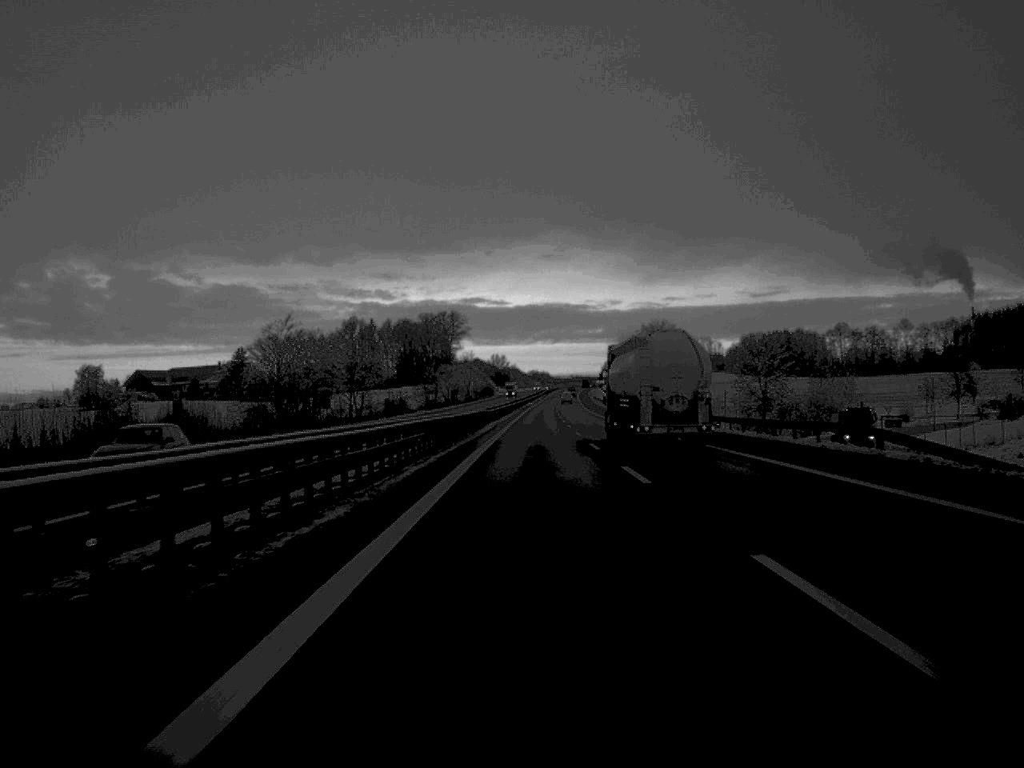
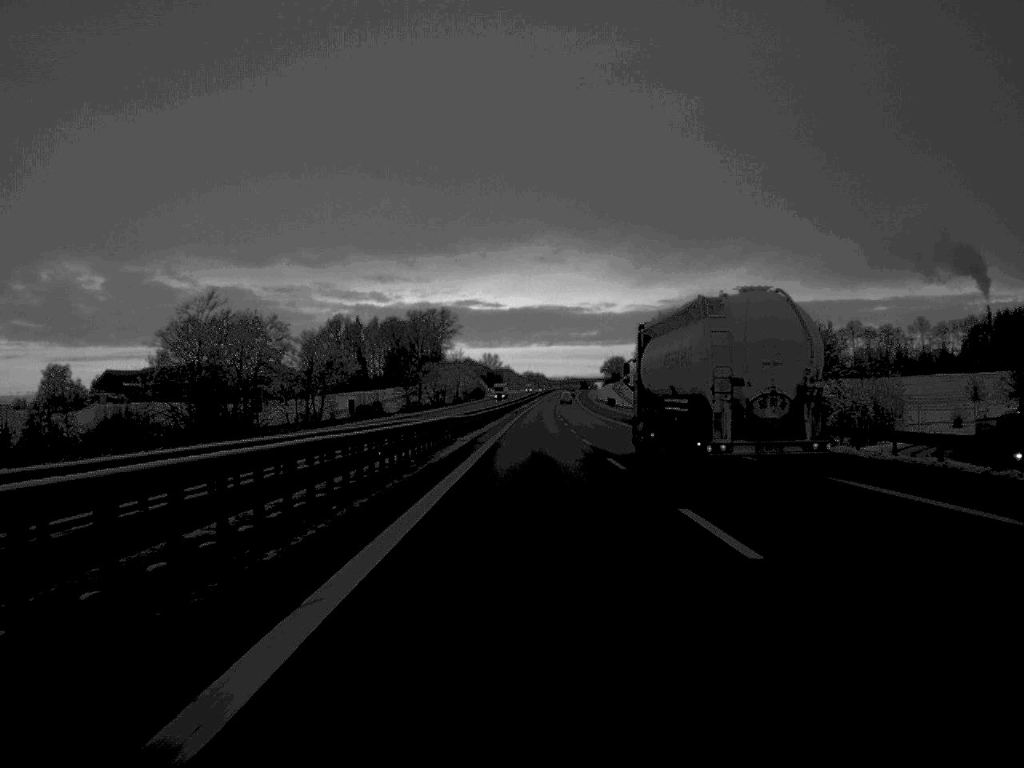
(+0.1, +29.6) m; 0°
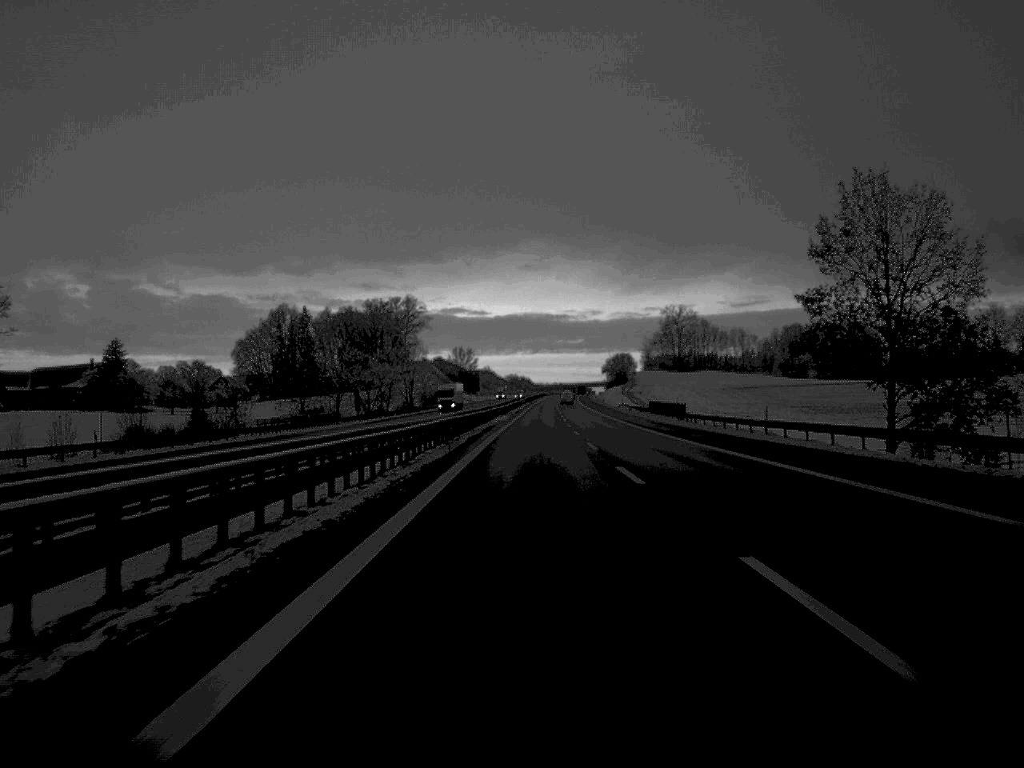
(+0.6, +95.3) m; +1°
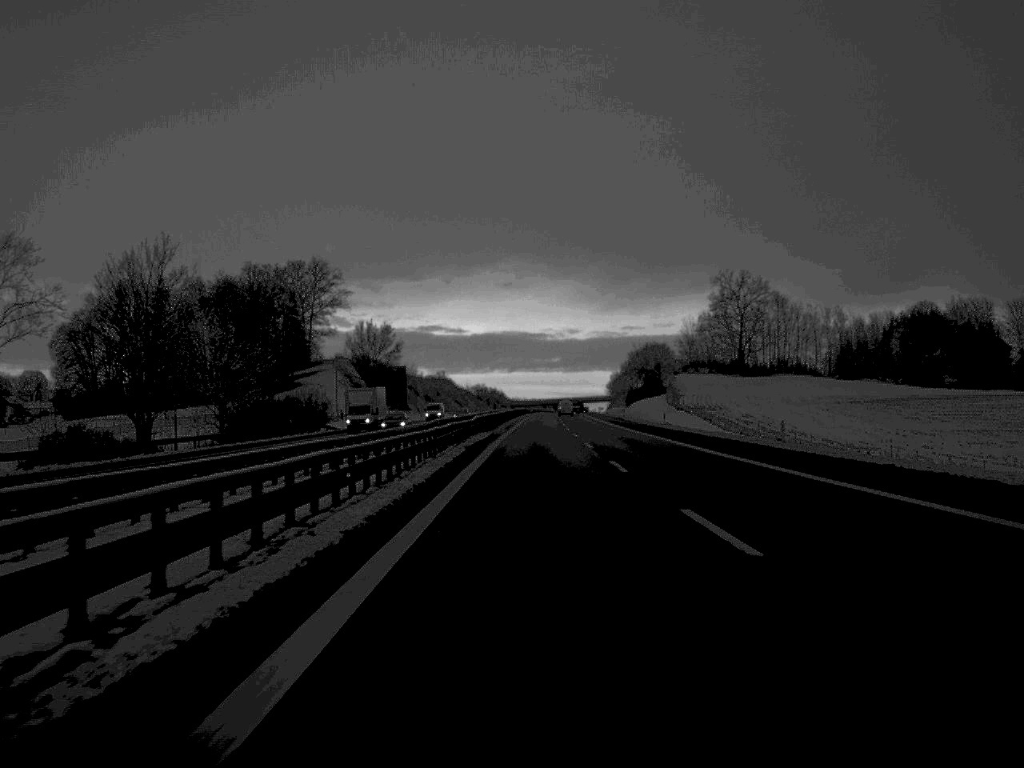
(+1.4, +153.9) m; +1°
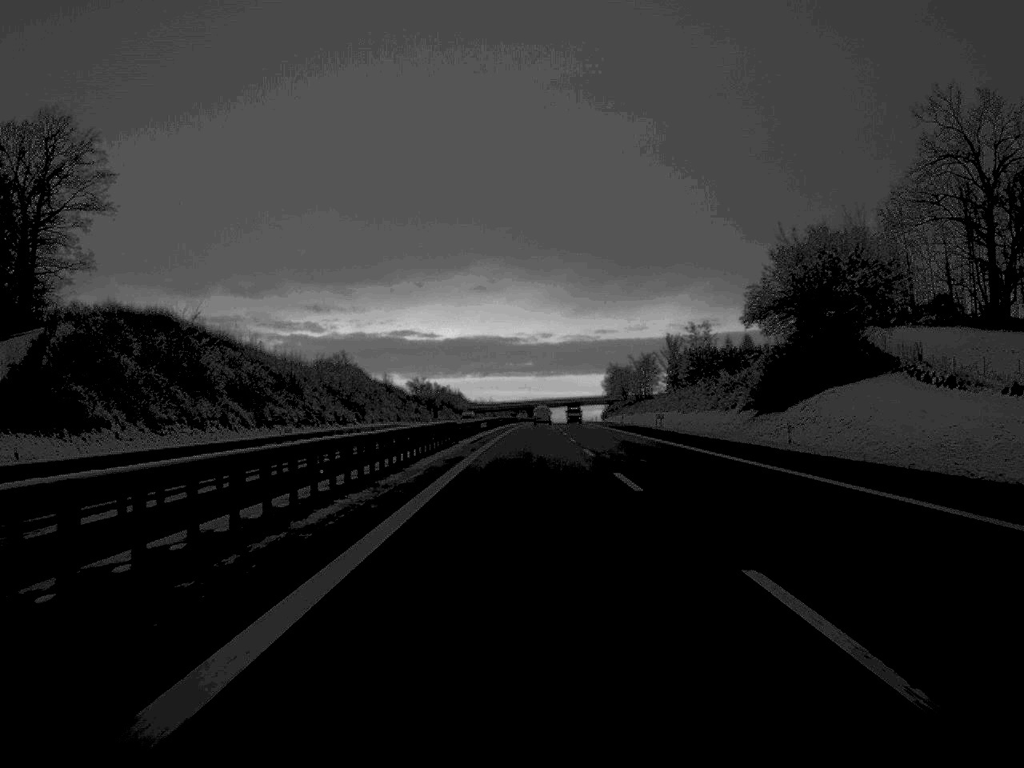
(+1.9, +151.3) m; +1°
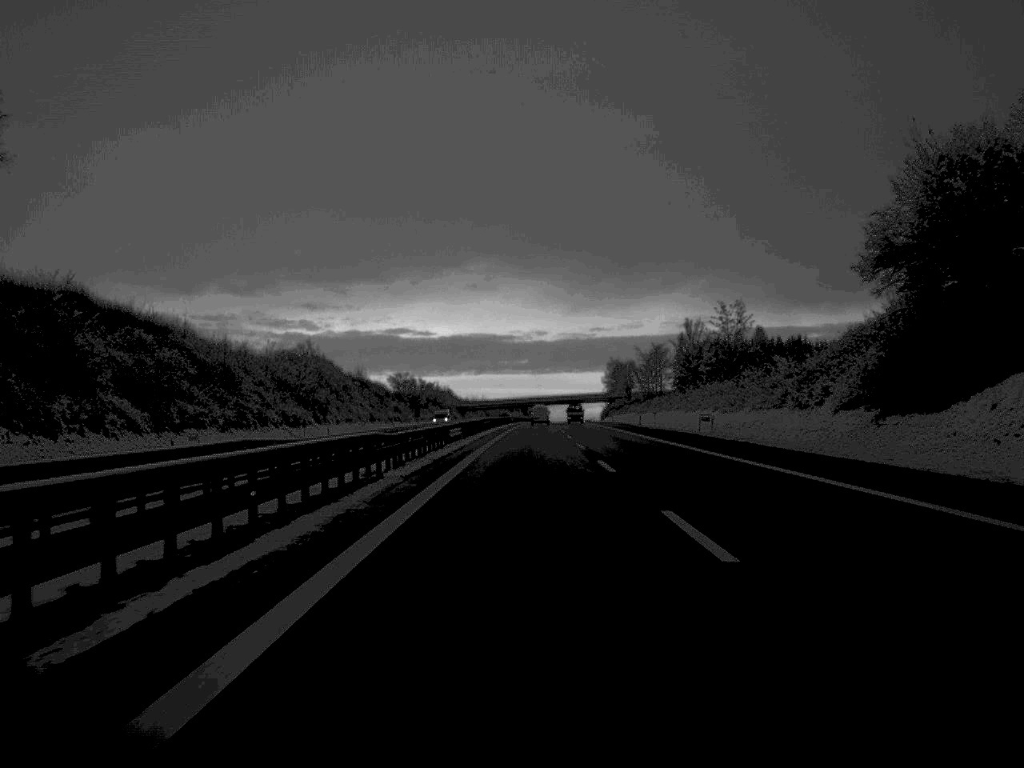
(0.0, +28.8) m; 0°
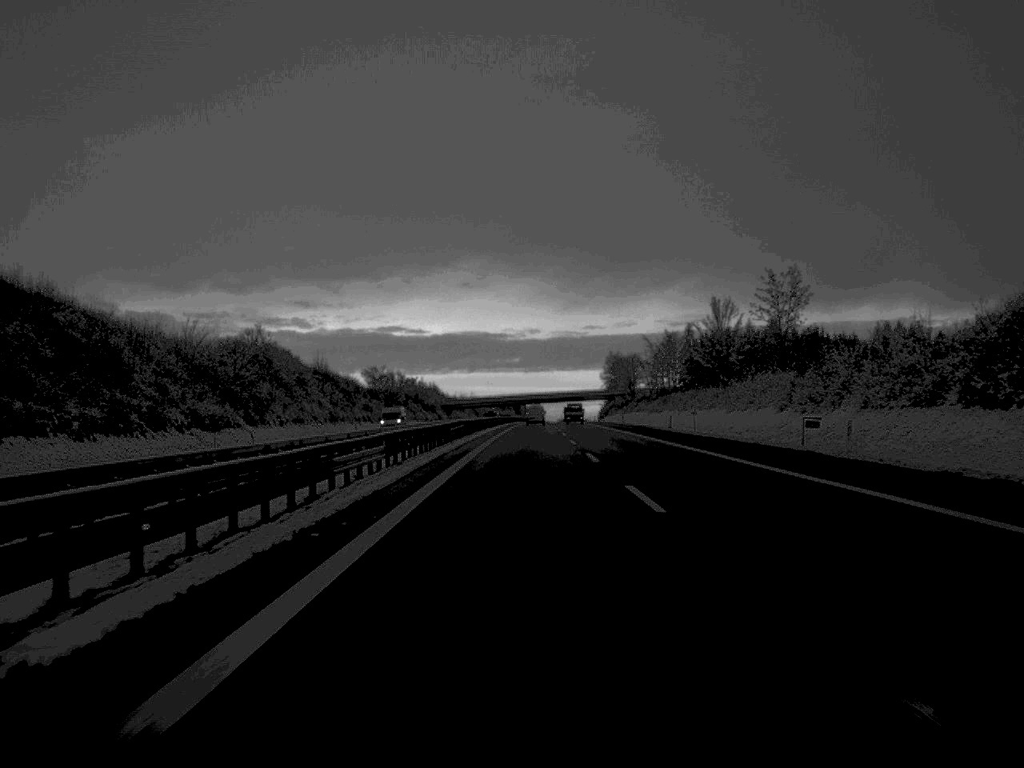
(+0.1, +30.0) m; 0°
